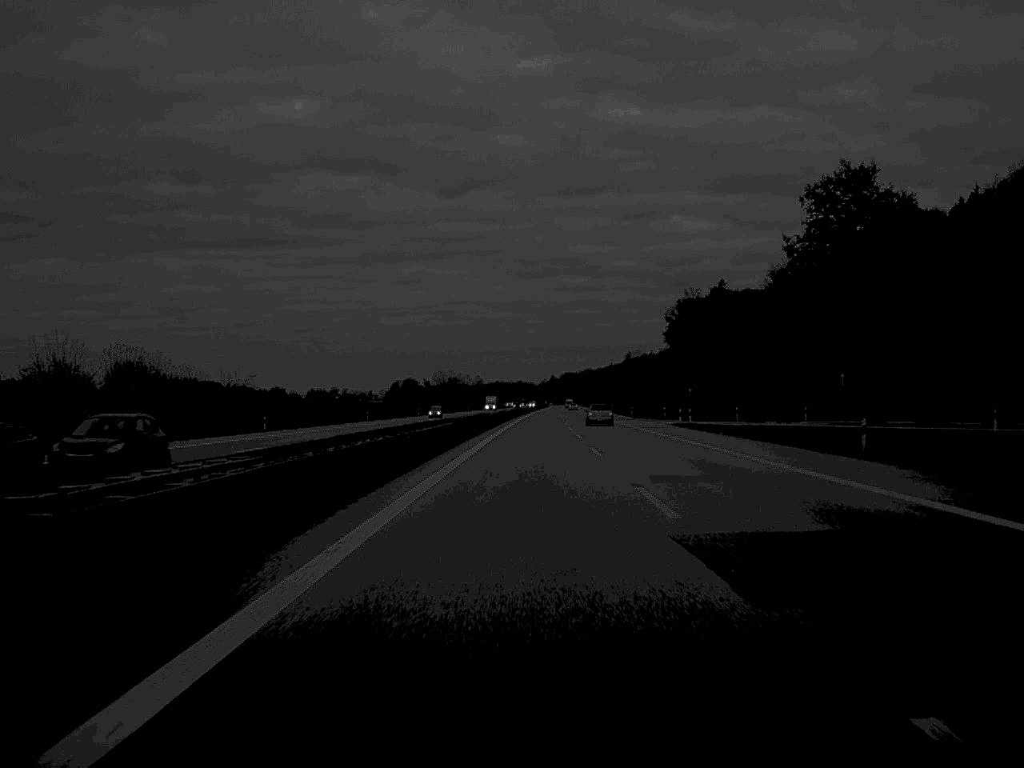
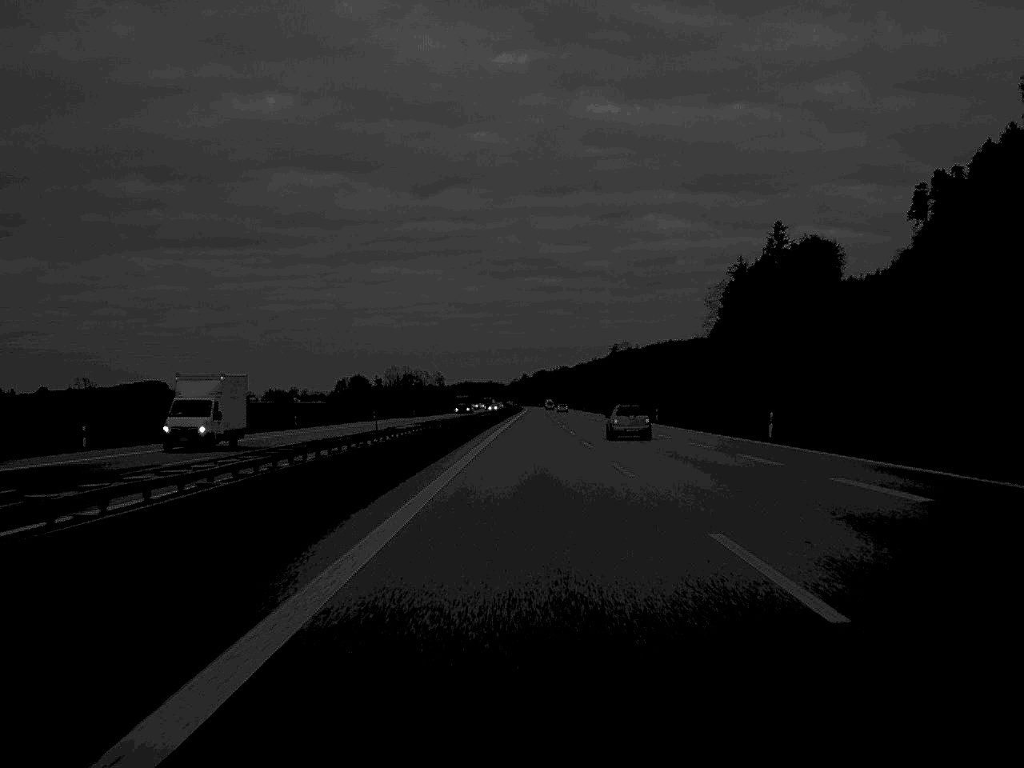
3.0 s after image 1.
(+1.6, +134.6) m; +1°
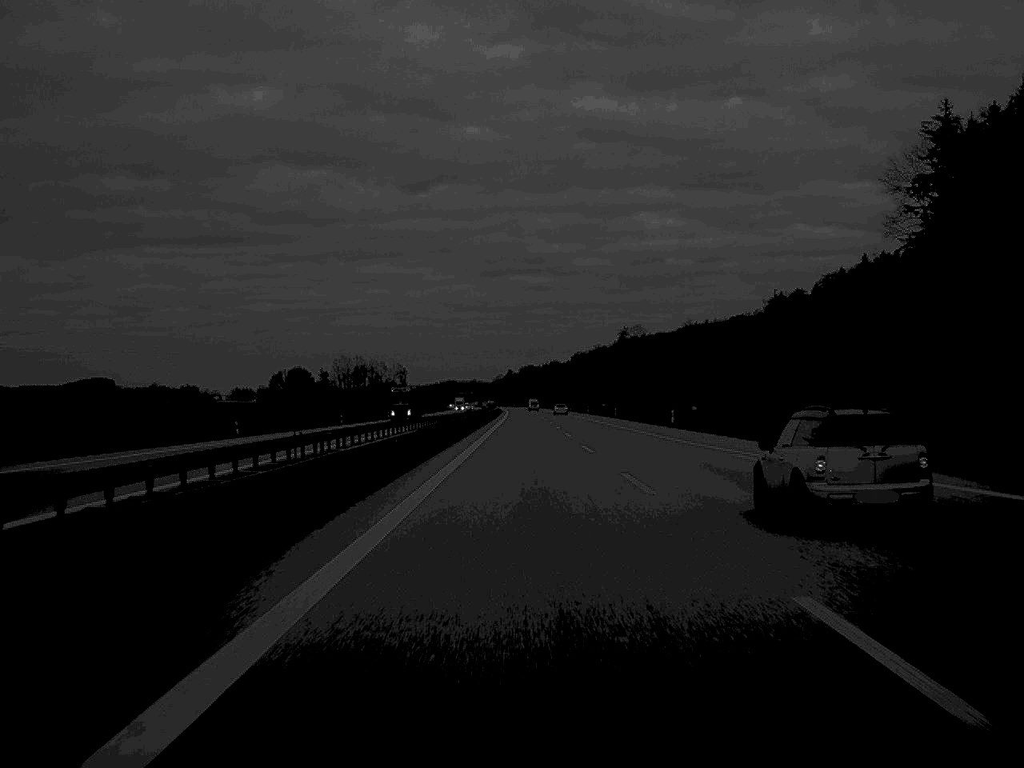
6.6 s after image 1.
(+0.9, +166.4) m; +1°
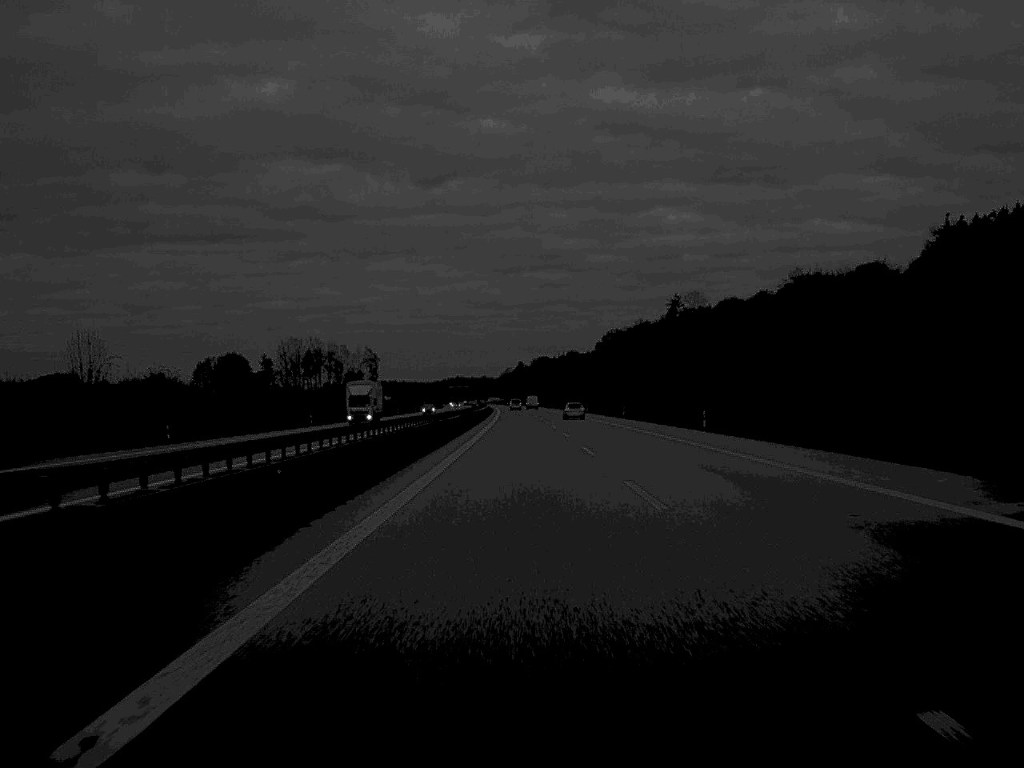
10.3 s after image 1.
(-0.8, +164.8) m; -1°
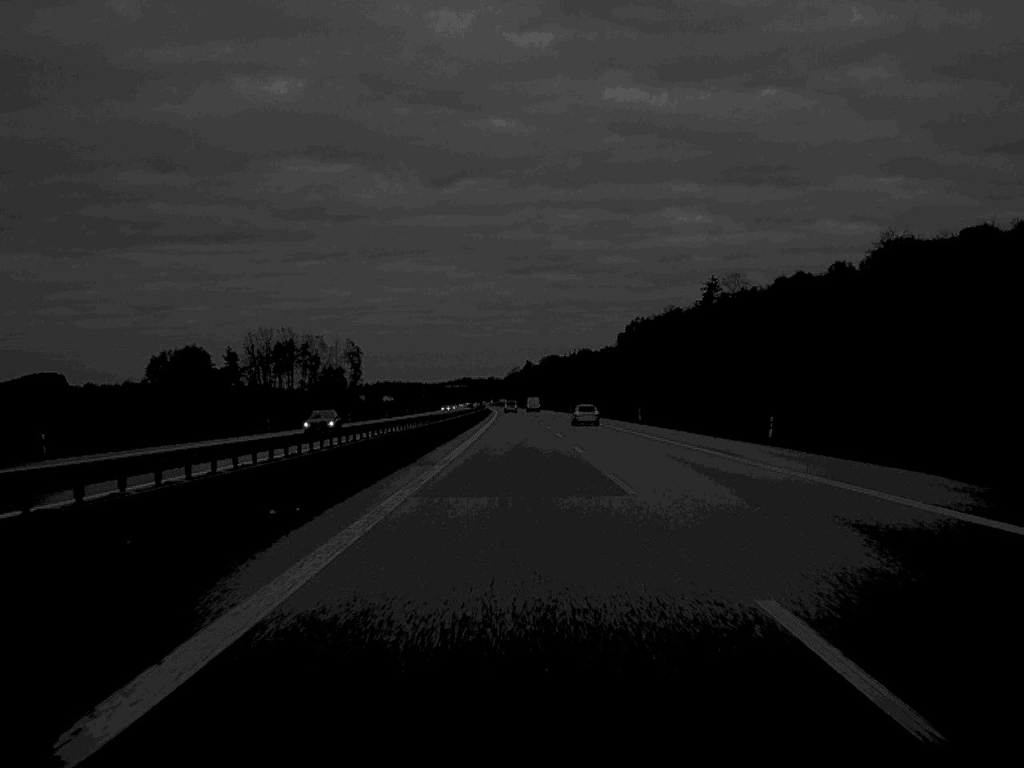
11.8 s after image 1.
(-0.2, +68.0) m; 0°
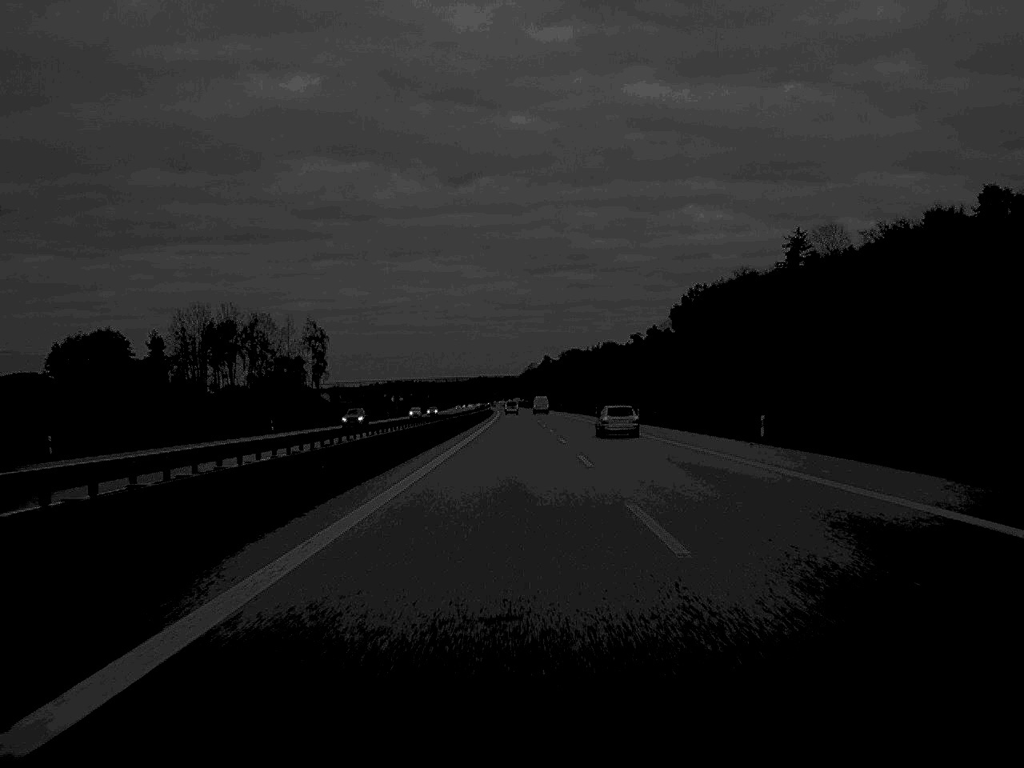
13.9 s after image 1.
(-0.6, +98.3) m; -1°
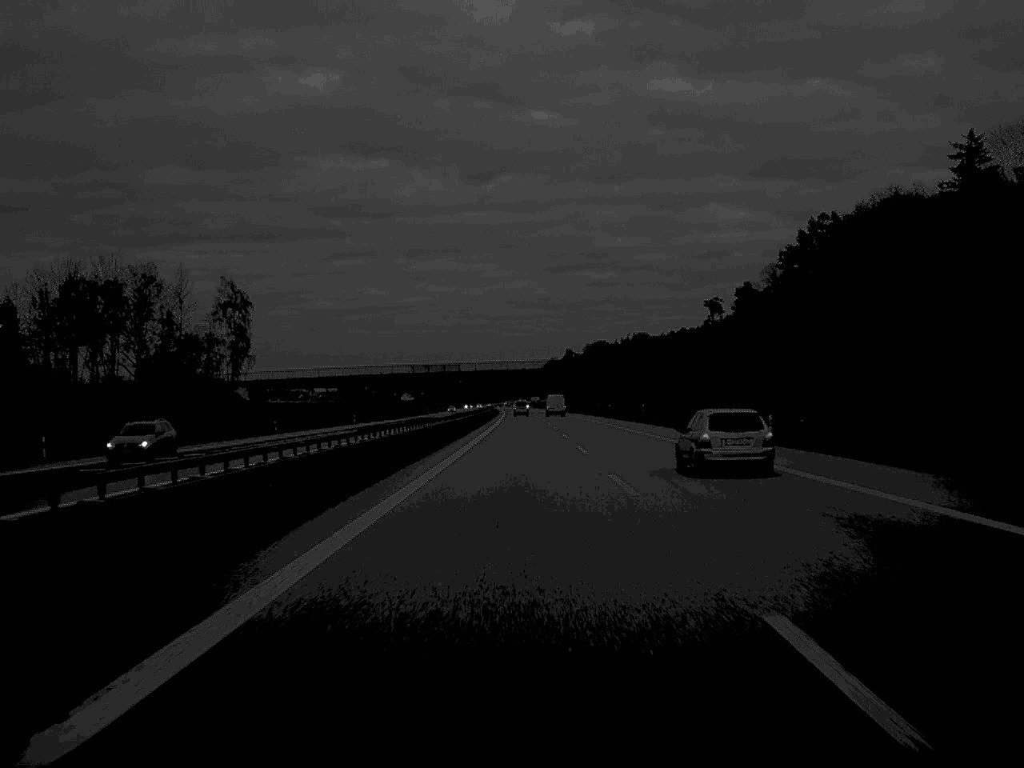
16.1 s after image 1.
(-0.7, +99.8) m; -1°
